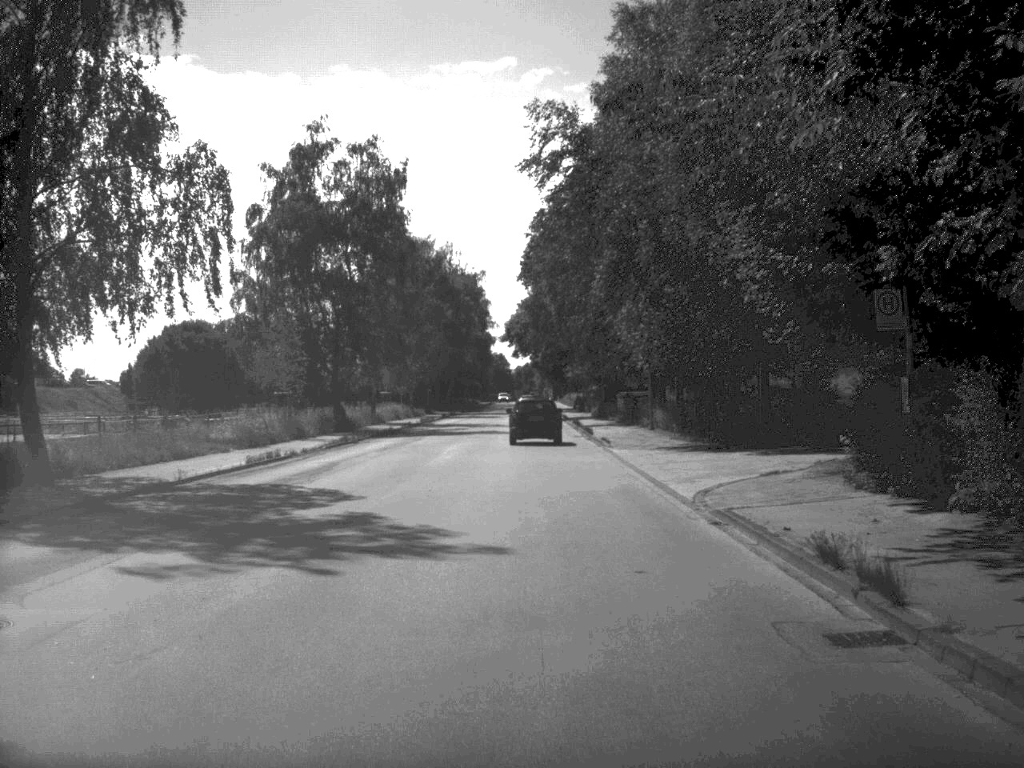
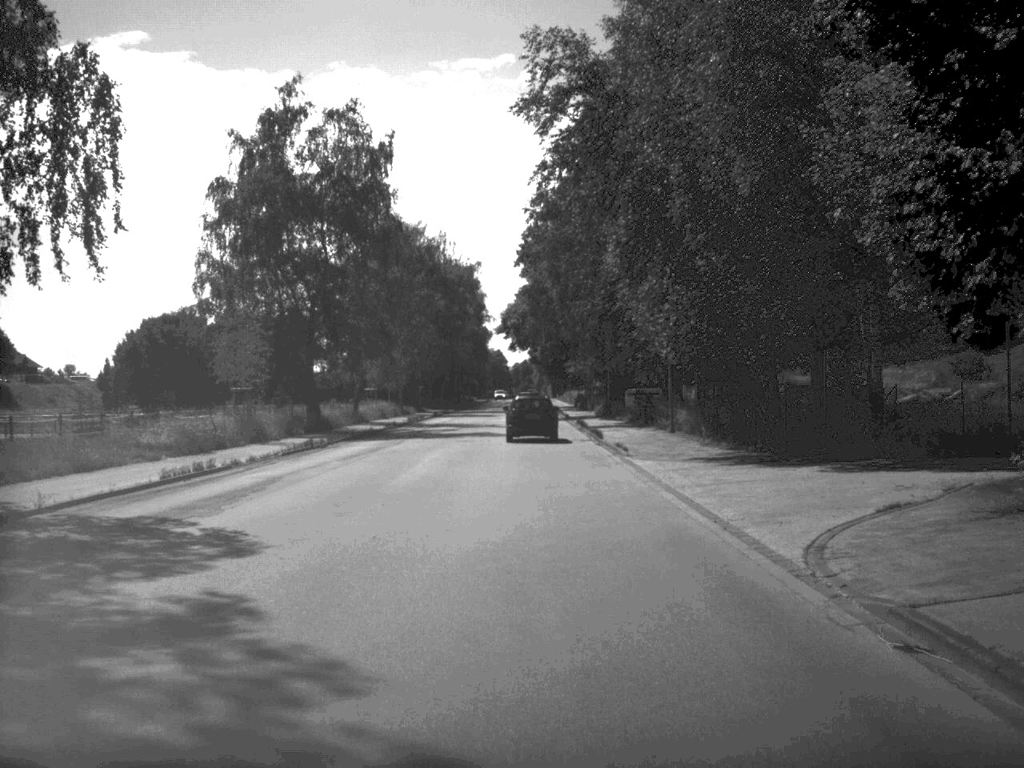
(0.0, +7.9) m; 0°
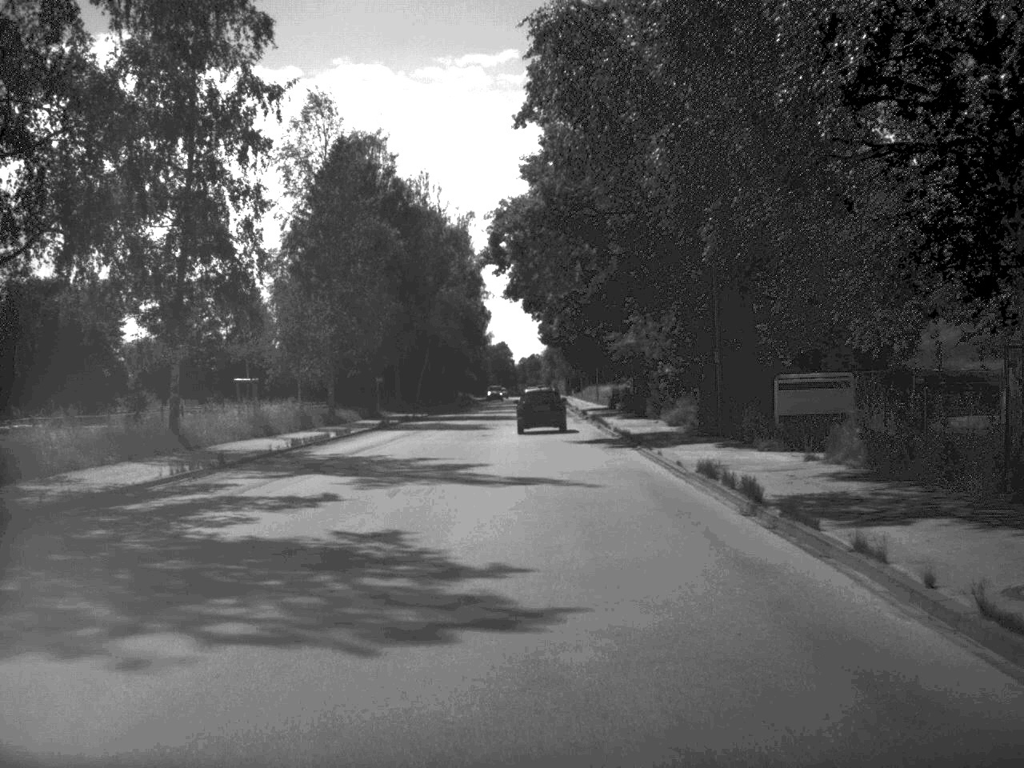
(-0.3, +41.8) m; -1°
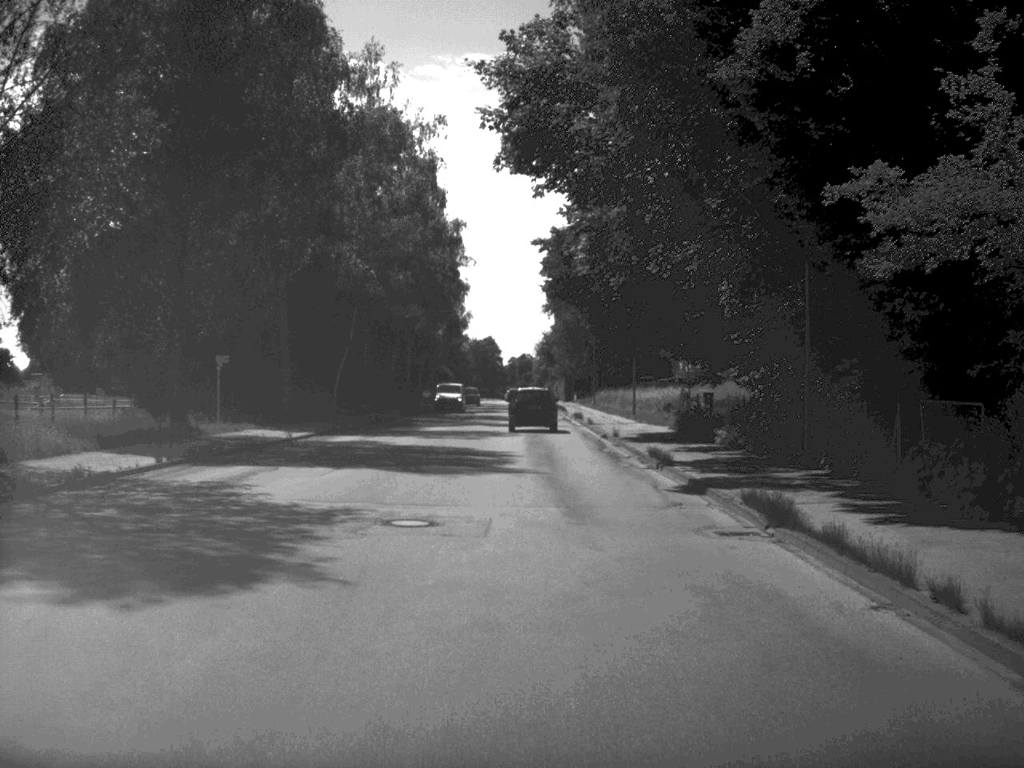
(0.0, +42.7) m; 0°
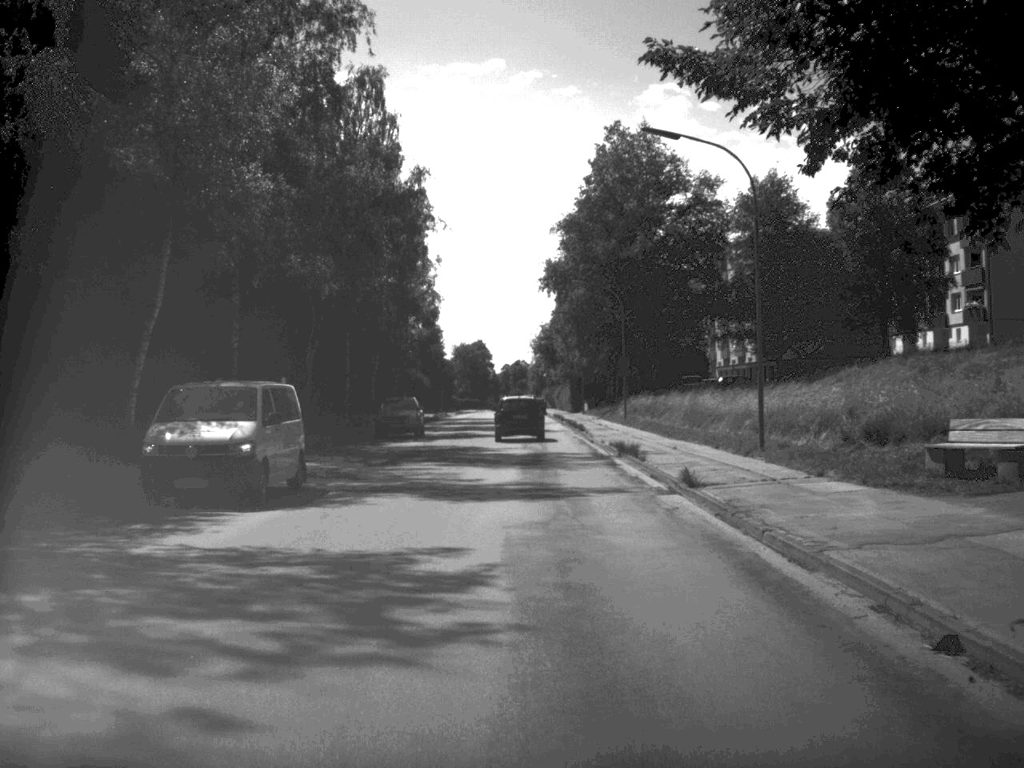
(0.0, +34.0) m; 0°
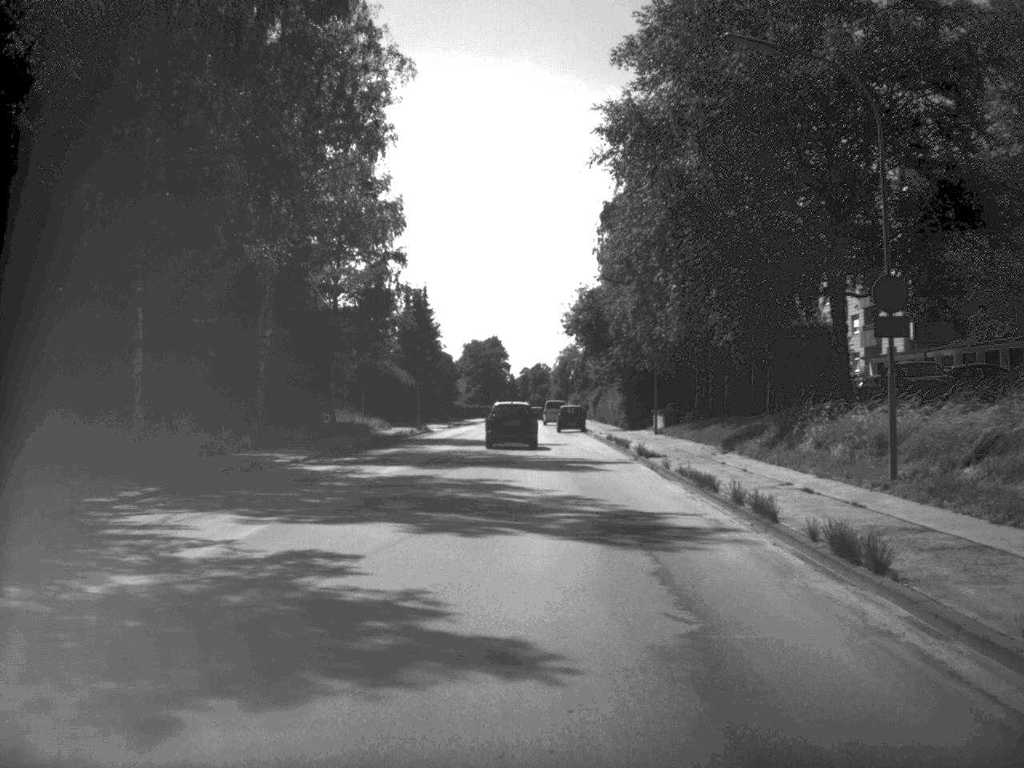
(-0.5, +43.4) m; -1°
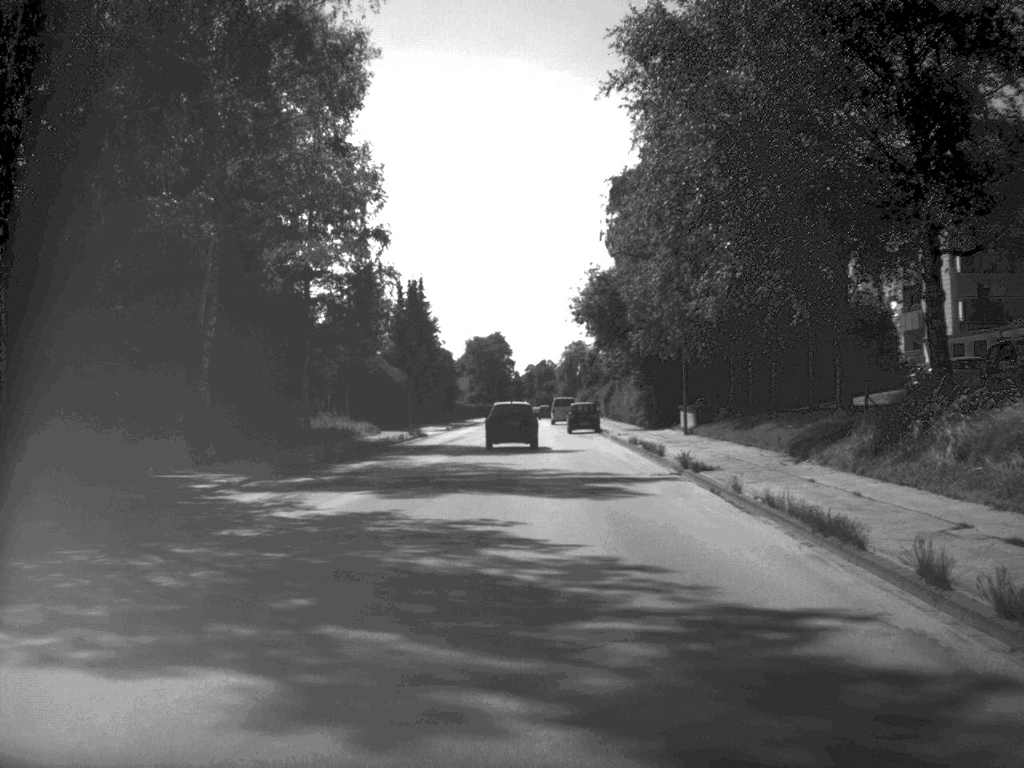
(0.0, +8.7) m; 0°
